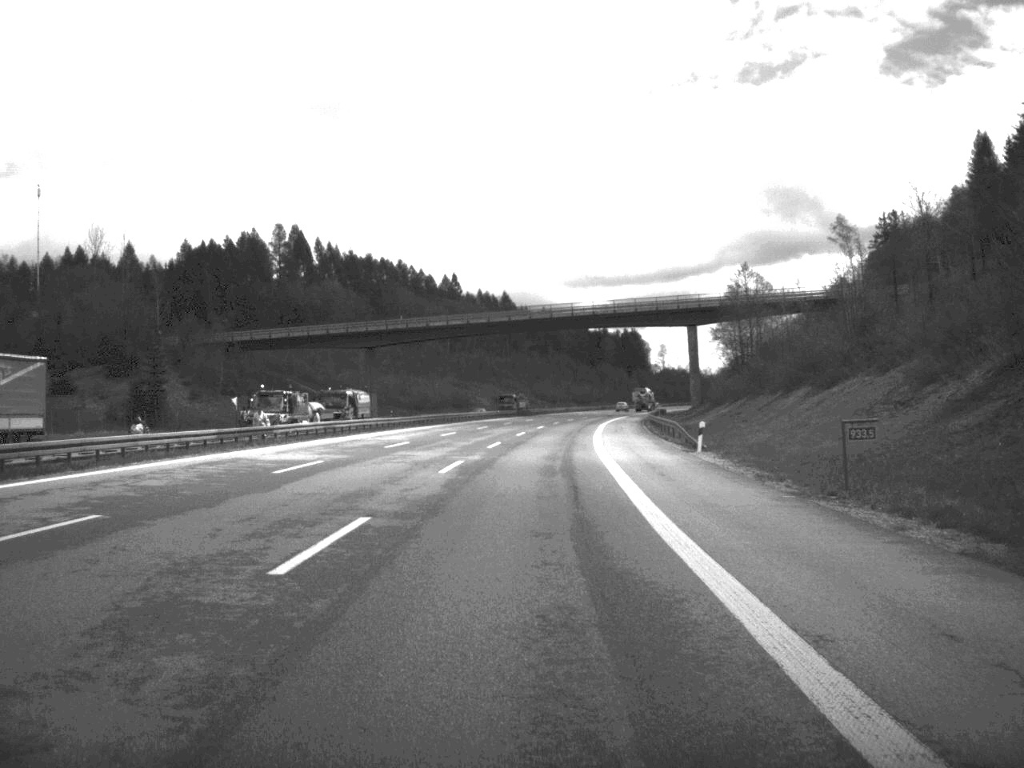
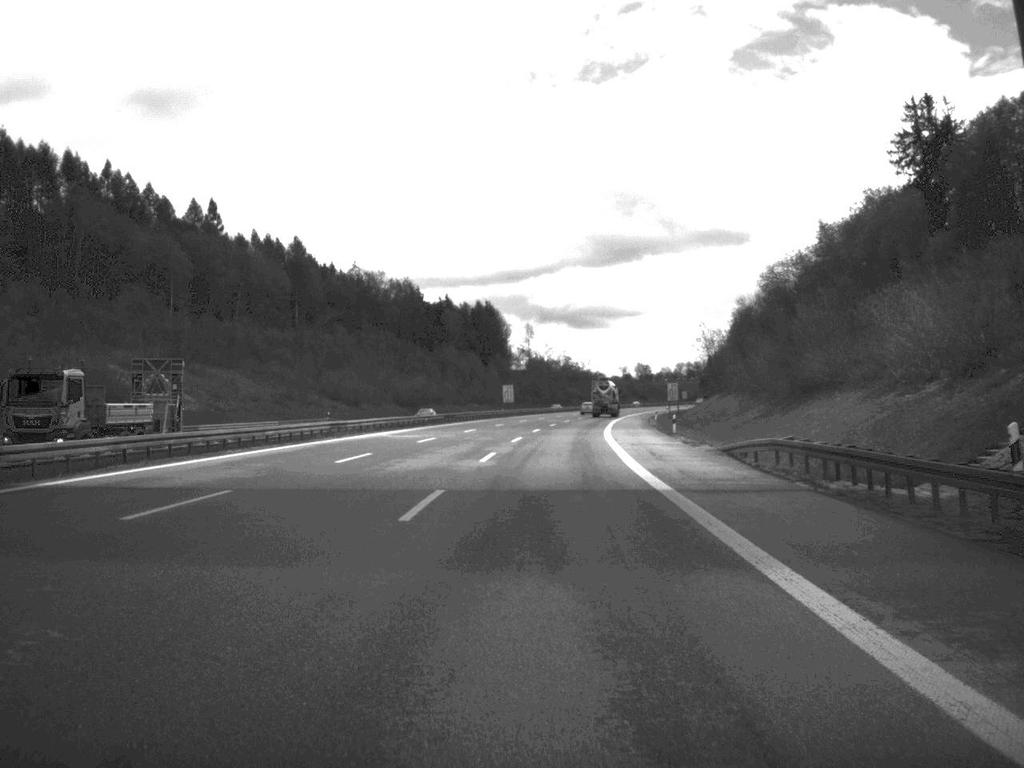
(+7.5, +132.1) m; +7°
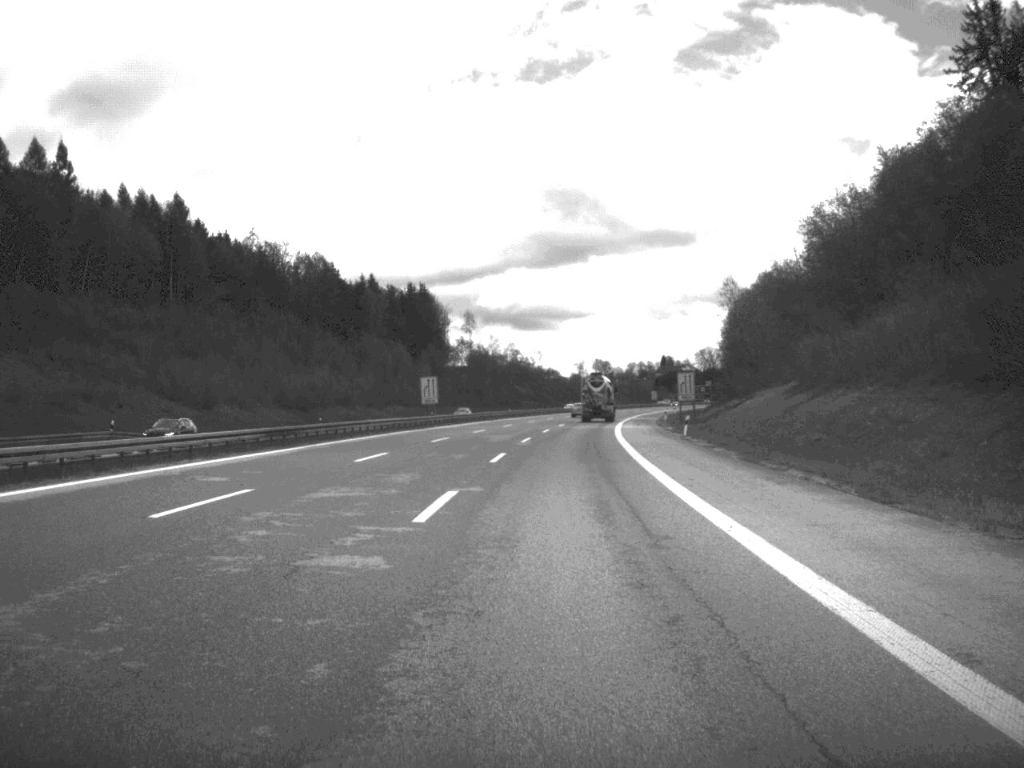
(+1.1, +51.8) m; +2°
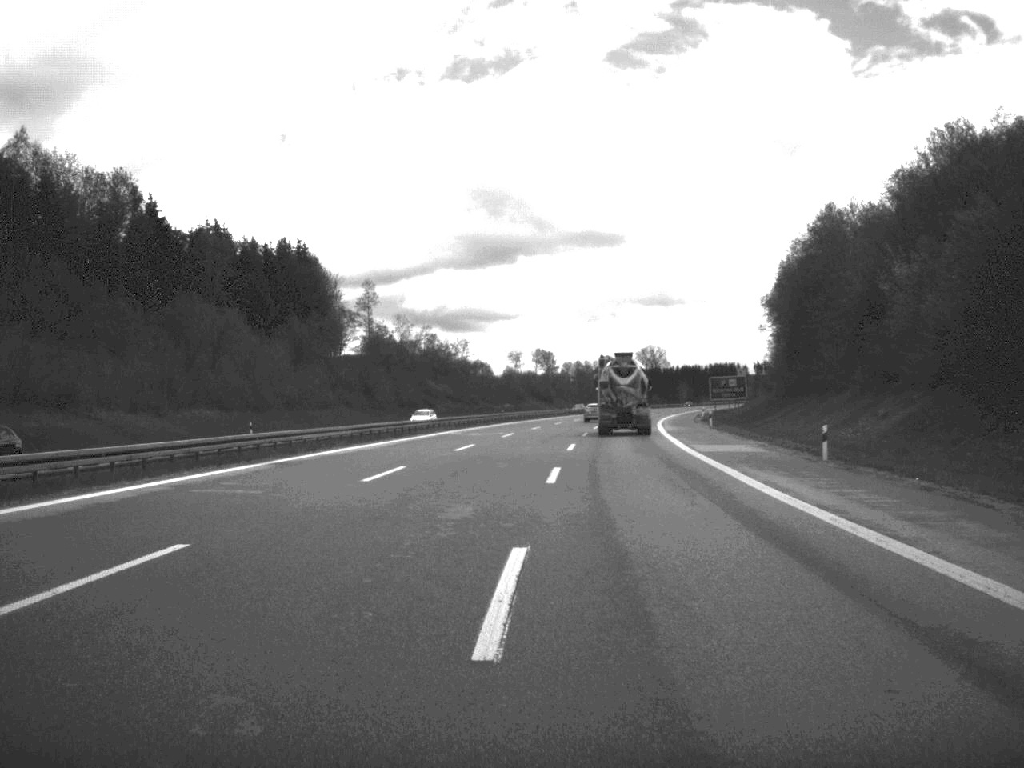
(+2.0, +77.5) m; +3°
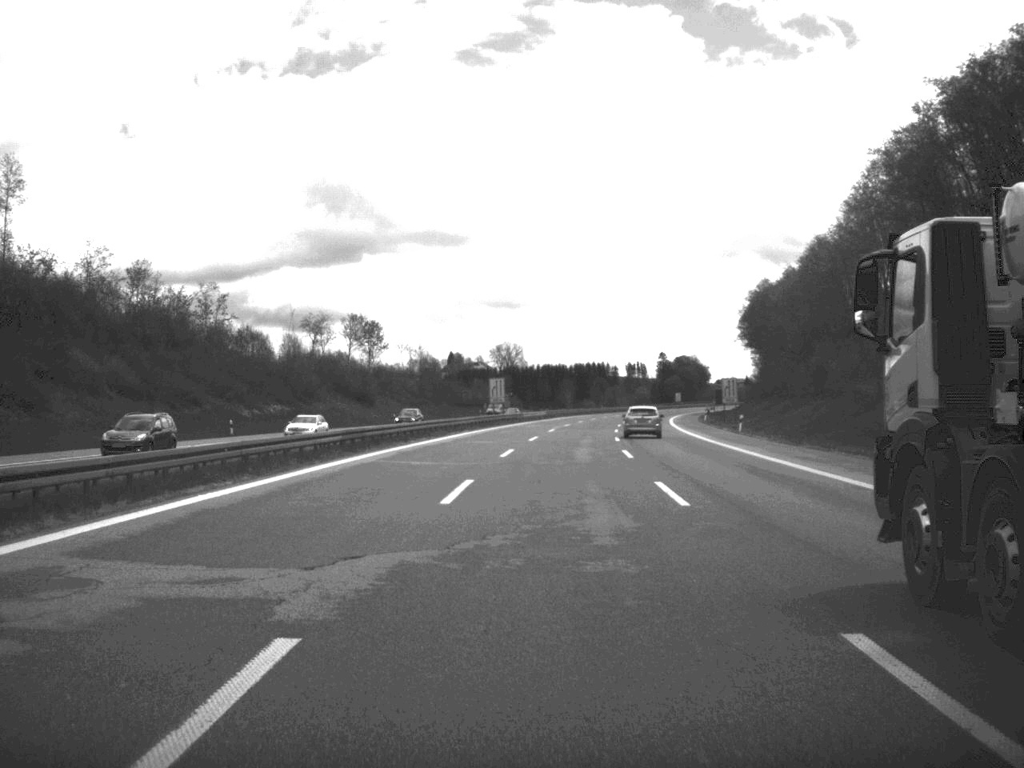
(+5.6, +108.7) m; +7°
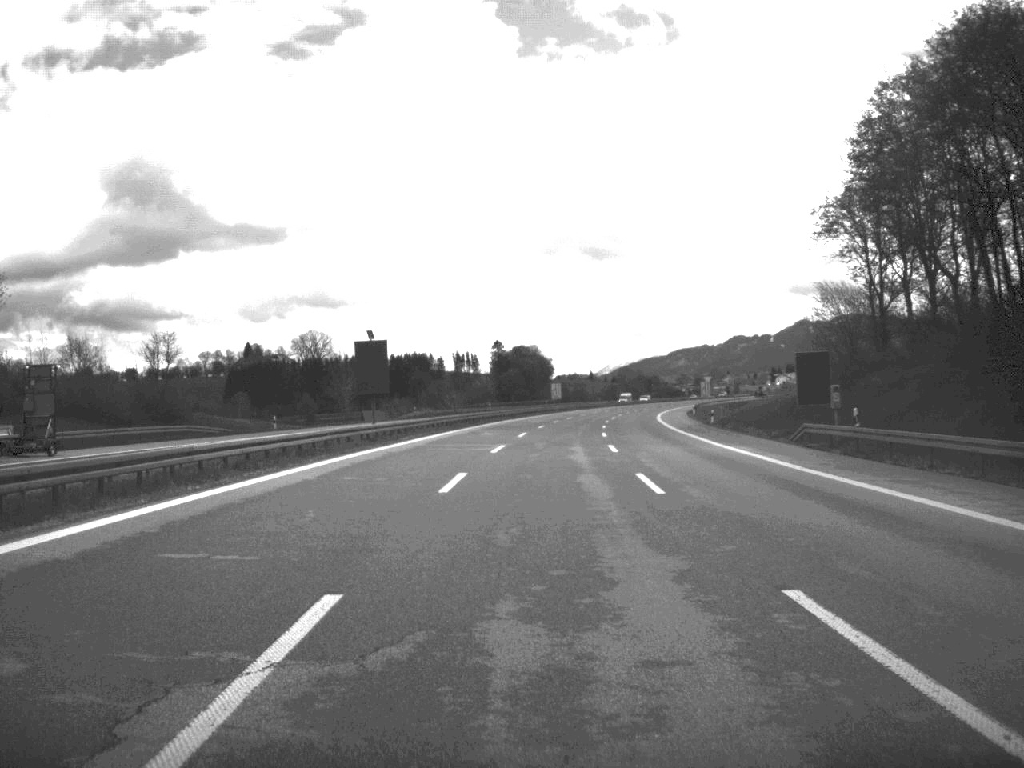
(+9.3, +135.6) m; +8°
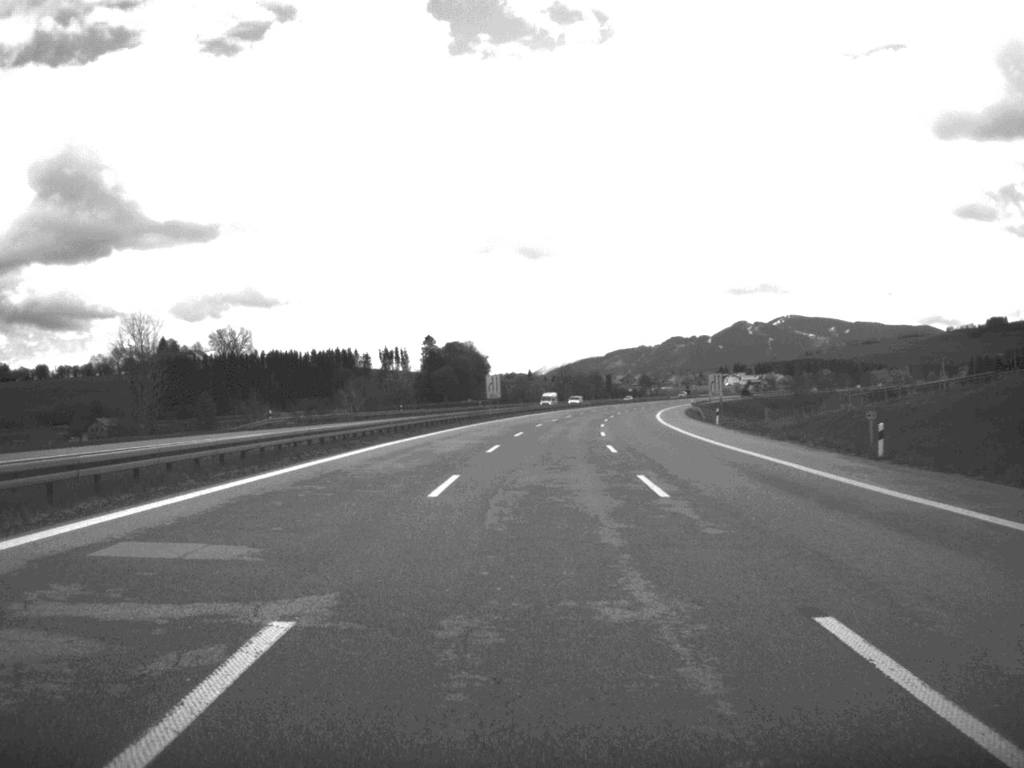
(+1.3, +52.9) m; +3°
